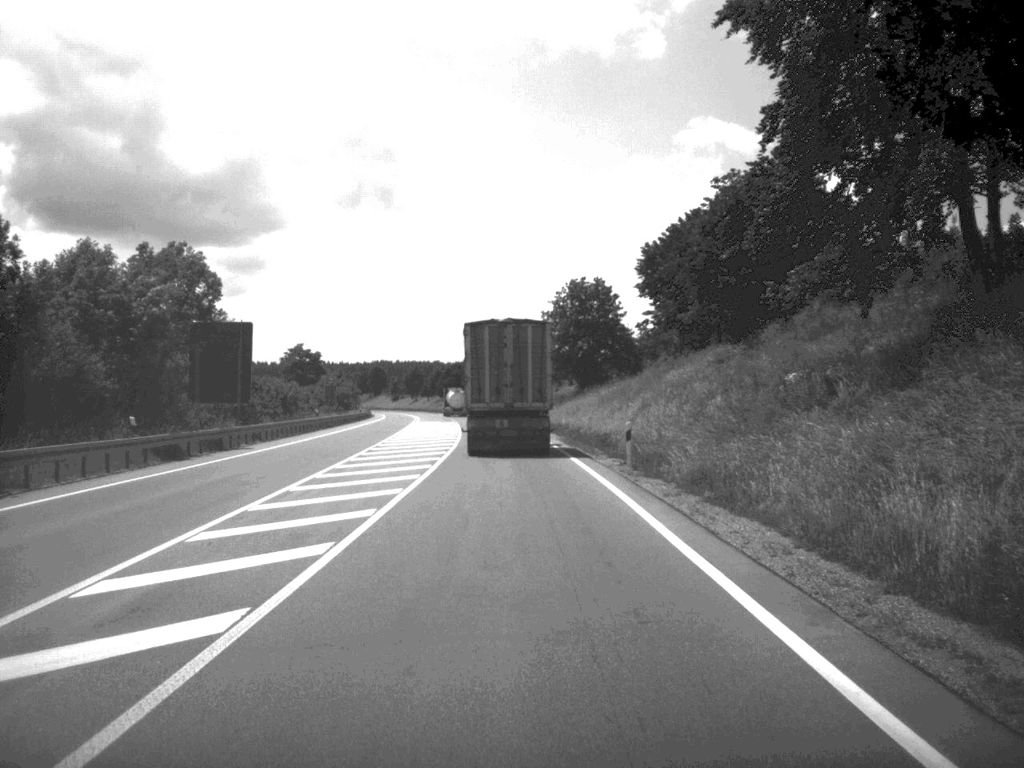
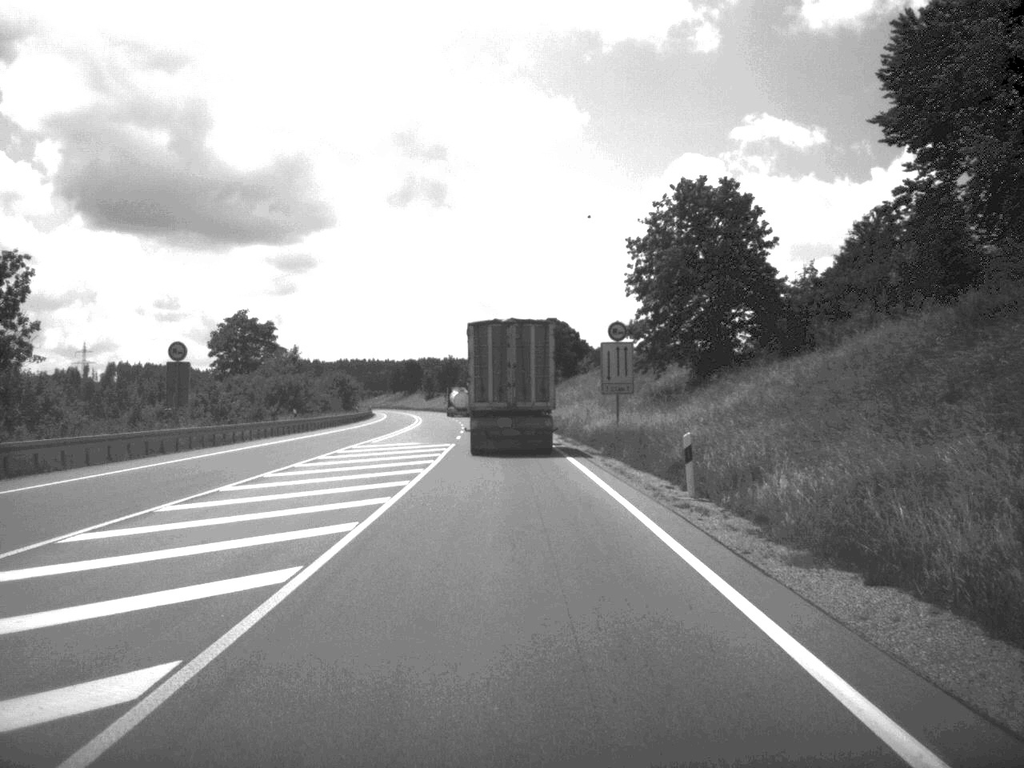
(-1.3, +60.3) m; -3°
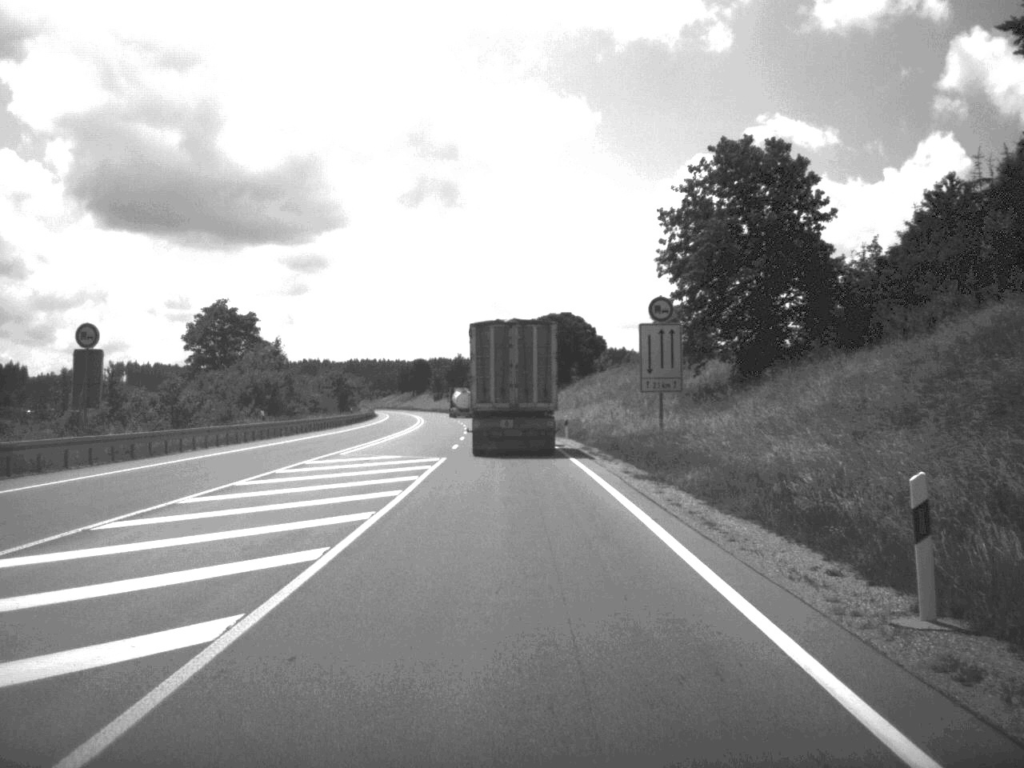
(-0.1, +11.8) m; -1°
